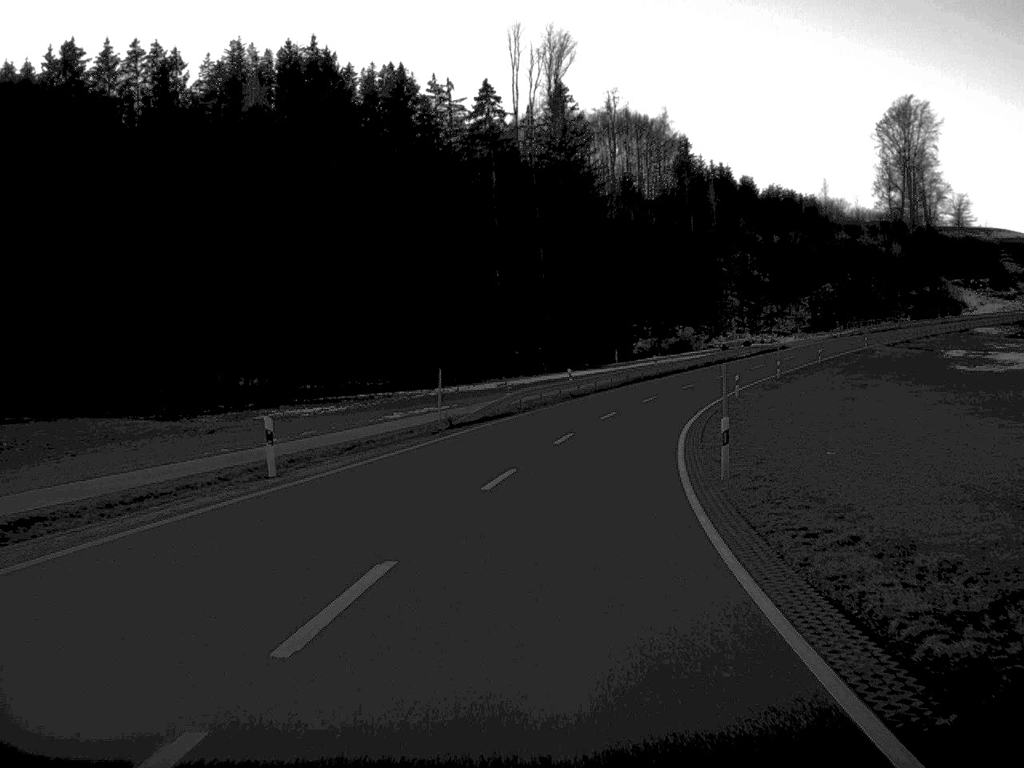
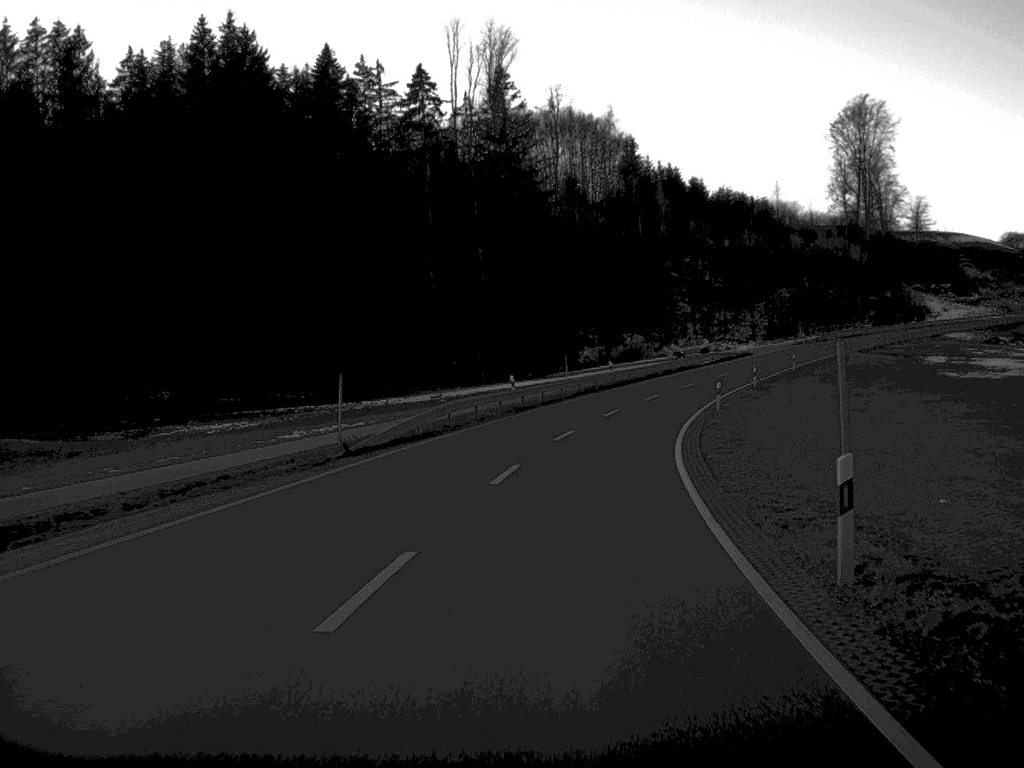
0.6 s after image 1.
(+0.3, +11.1) m; +3°
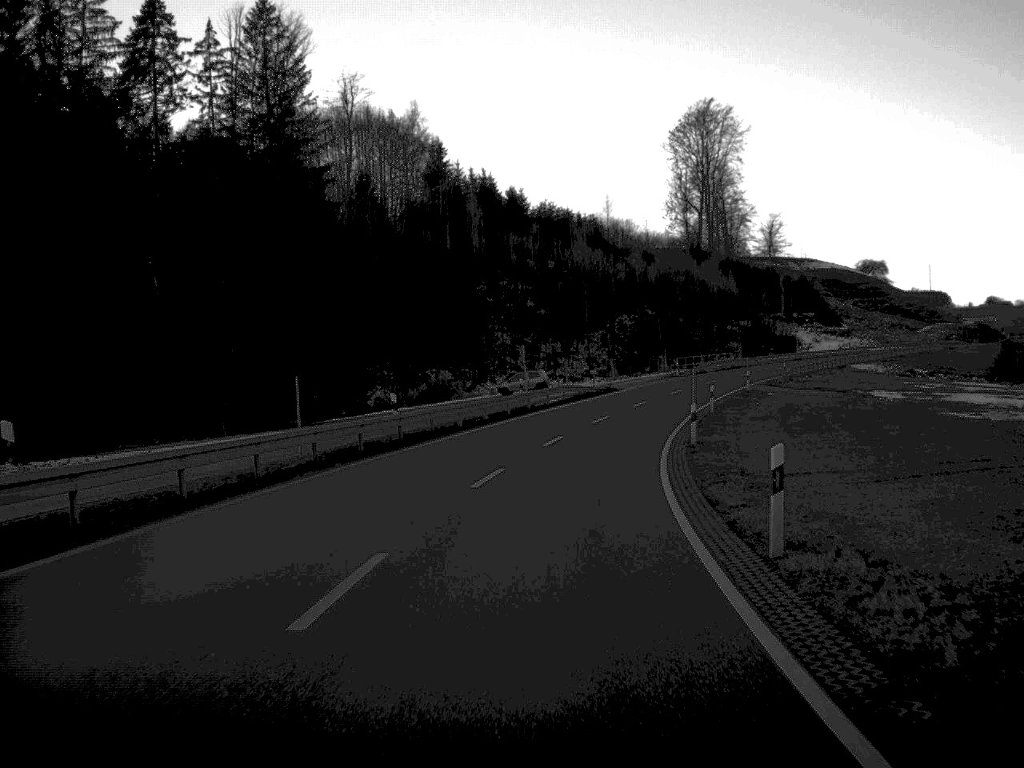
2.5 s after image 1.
(+2.7, +35.4) m; +9°
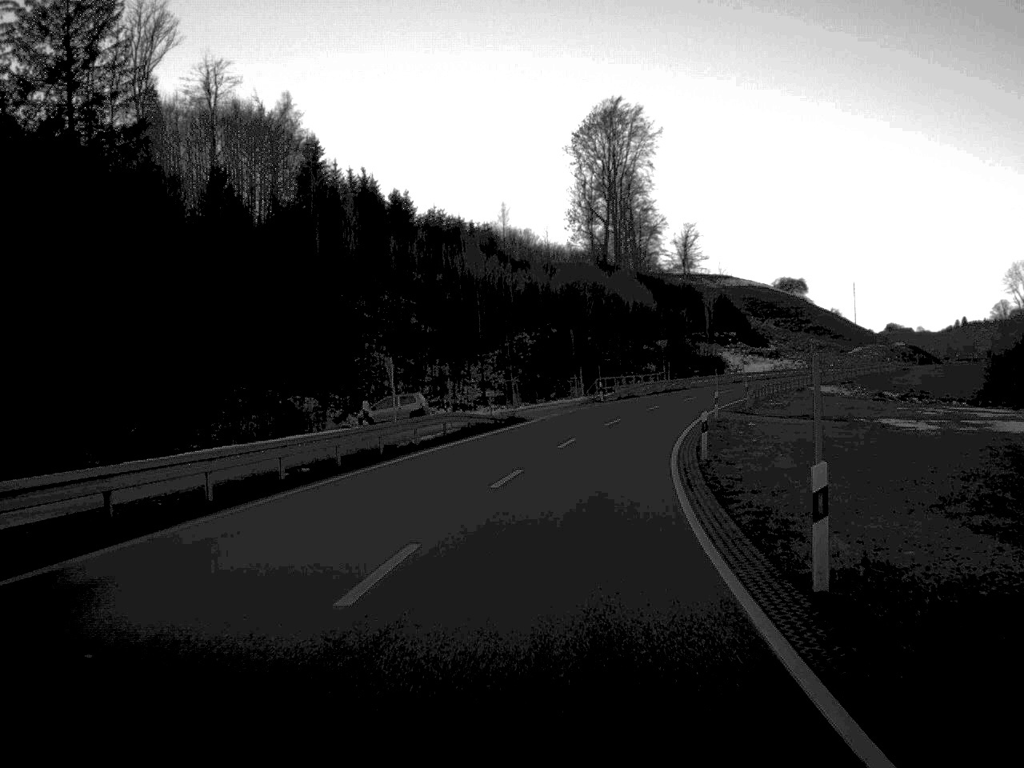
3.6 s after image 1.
(+1.0, +22.6) m; +5°
